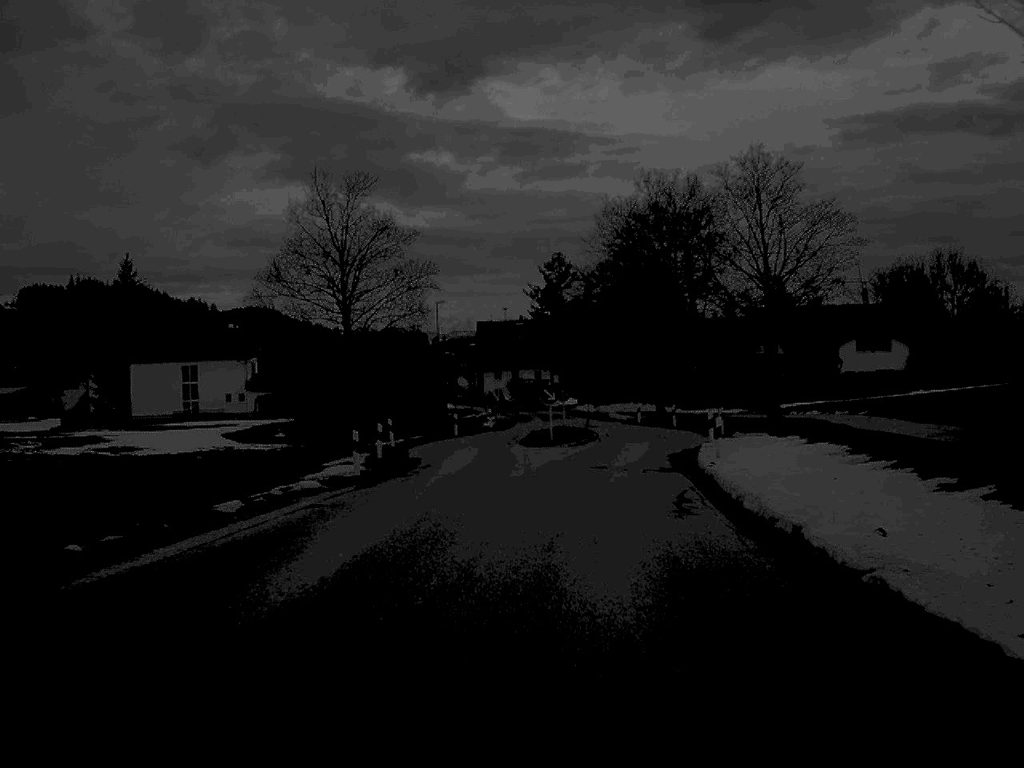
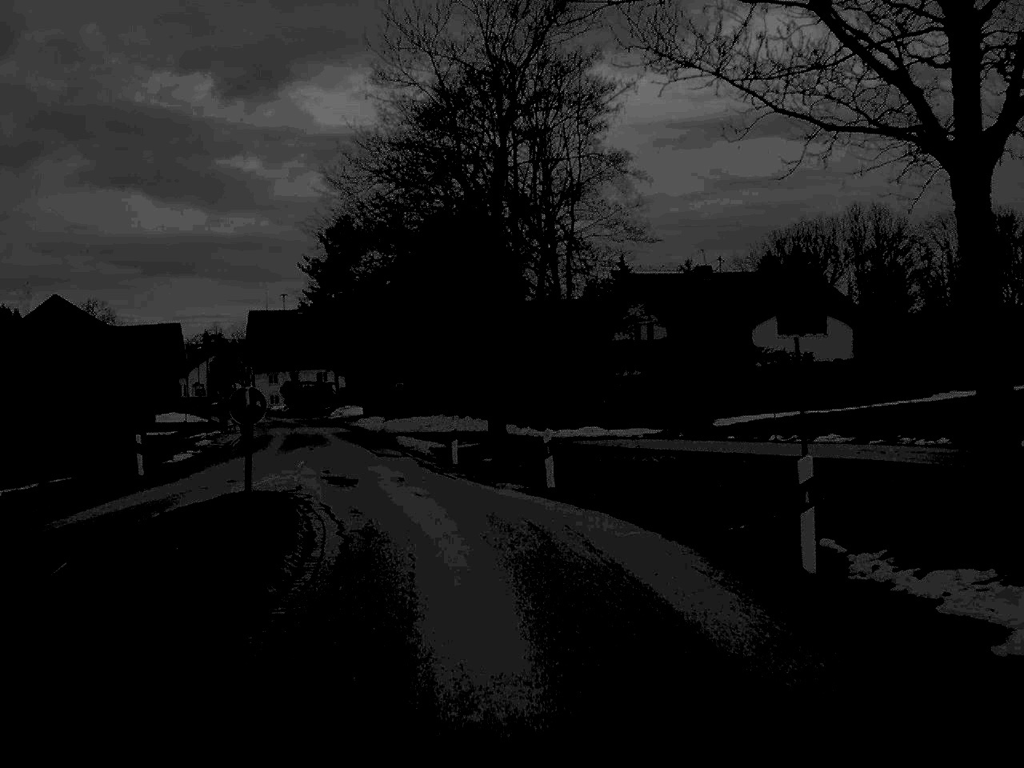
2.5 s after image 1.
(+2.8, +34.7) m; +8°
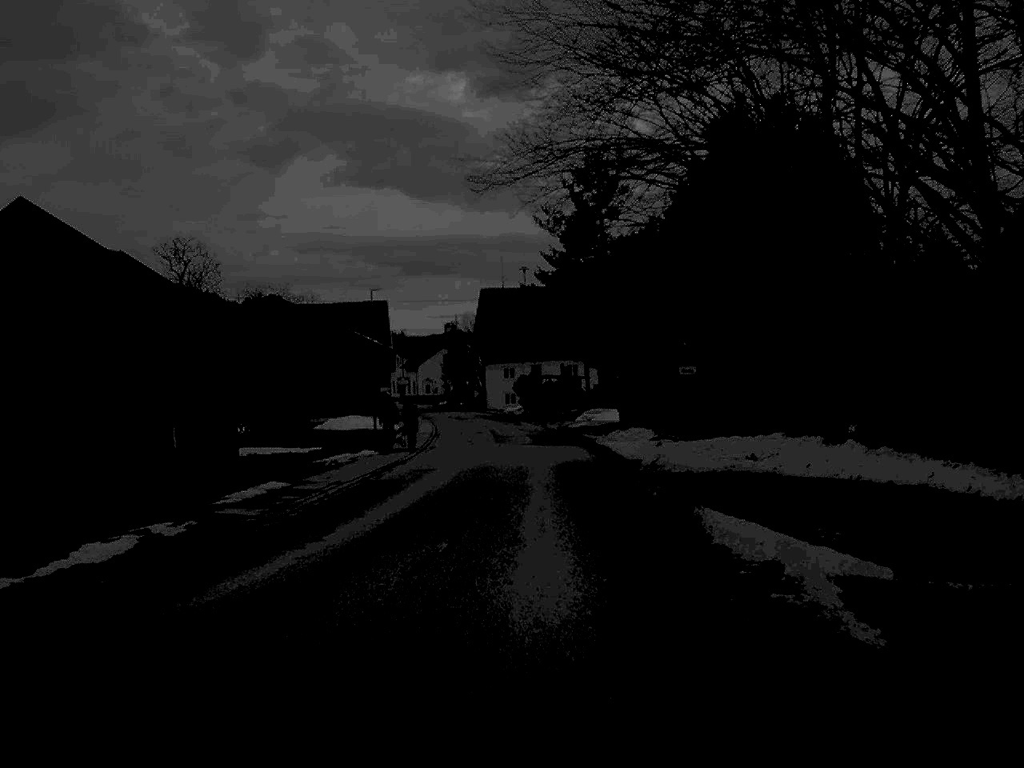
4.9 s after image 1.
(-3.1, +28.1) m; -12°
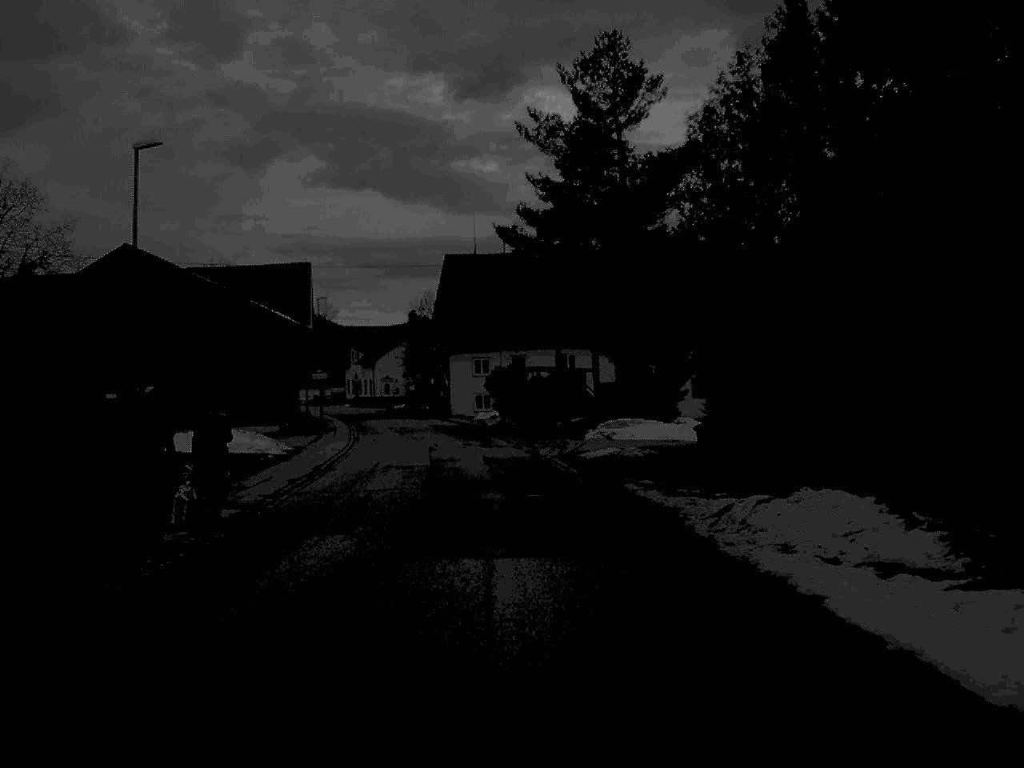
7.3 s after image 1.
(+0.2, +28.5) m; +1°
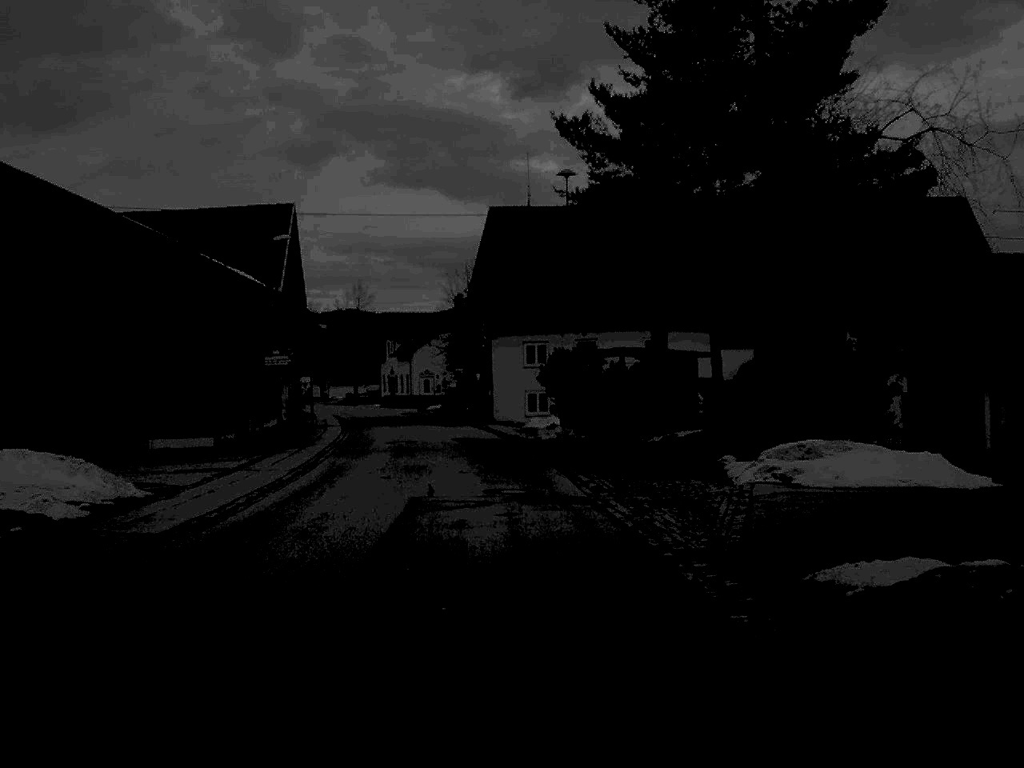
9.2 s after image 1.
(-0.4, +21.2) m; -3°
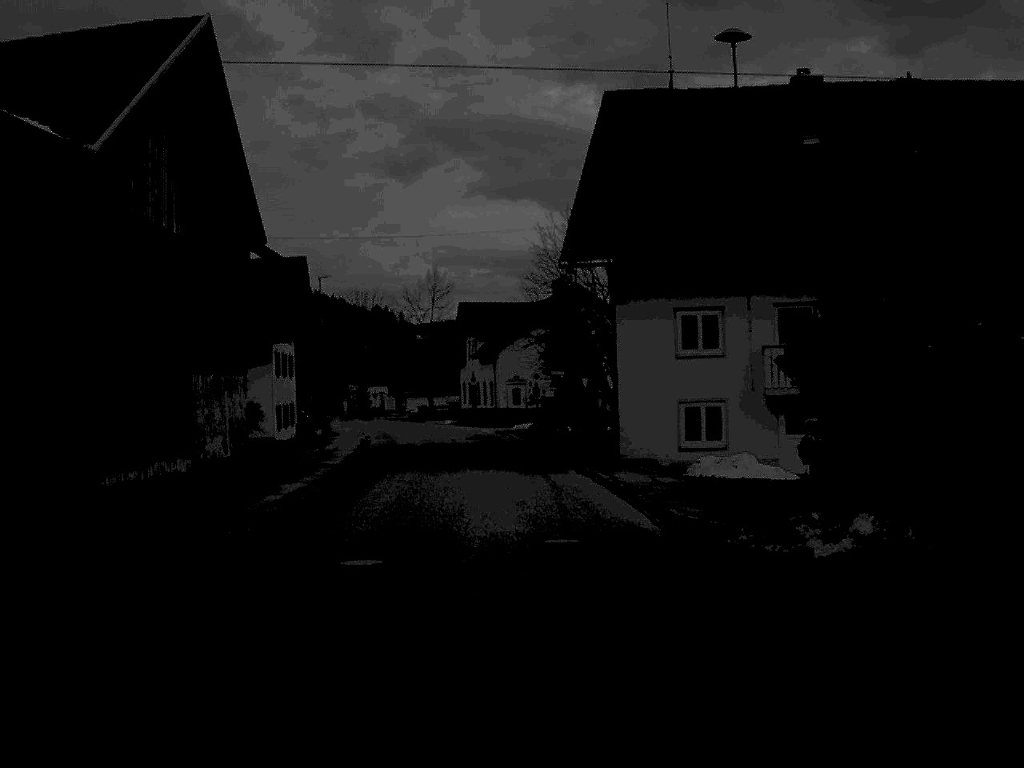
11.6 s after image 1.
(-1.1, +26.8) m; -4°
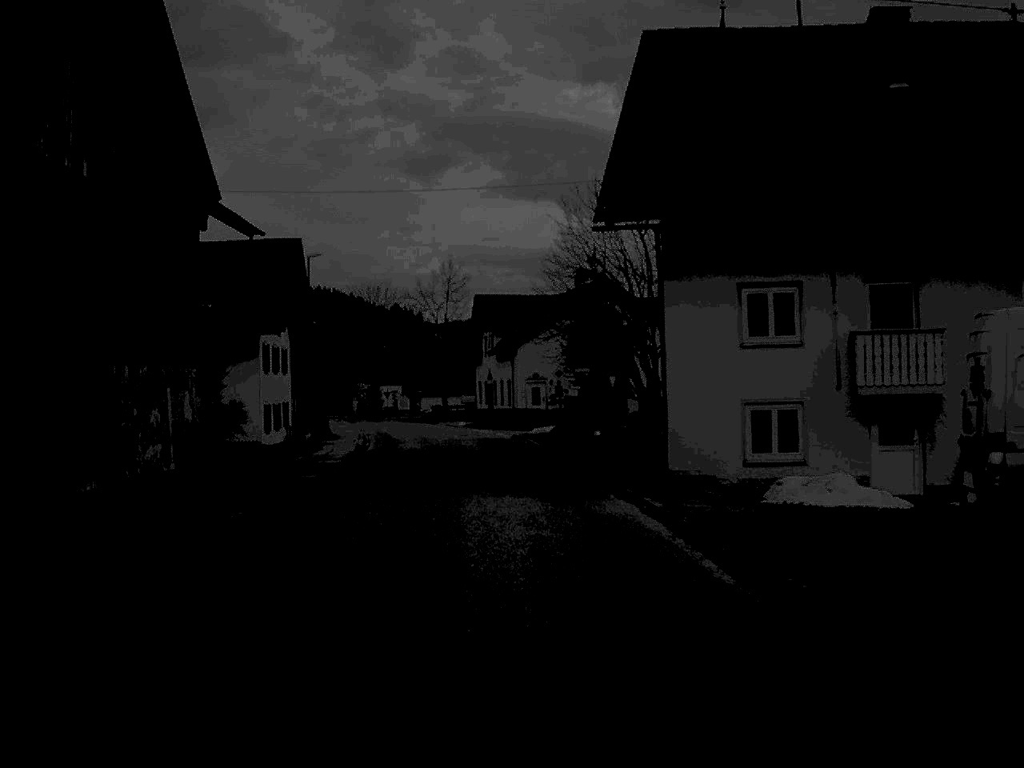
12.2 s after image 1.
(0.0, +6.5) m; -1°
